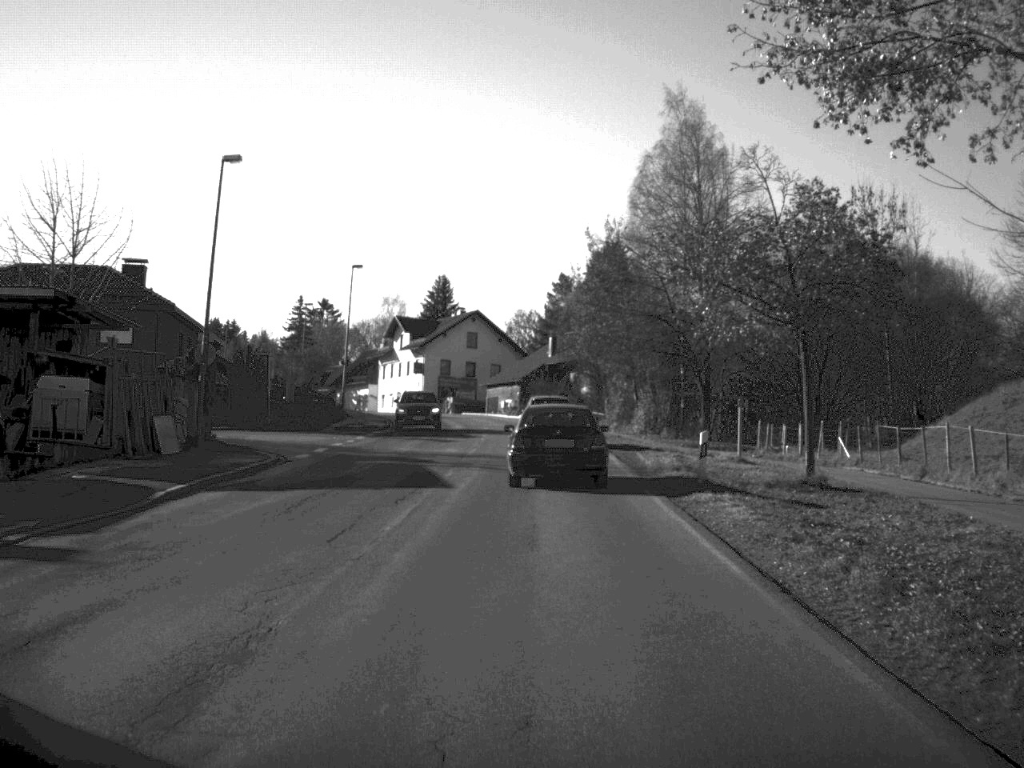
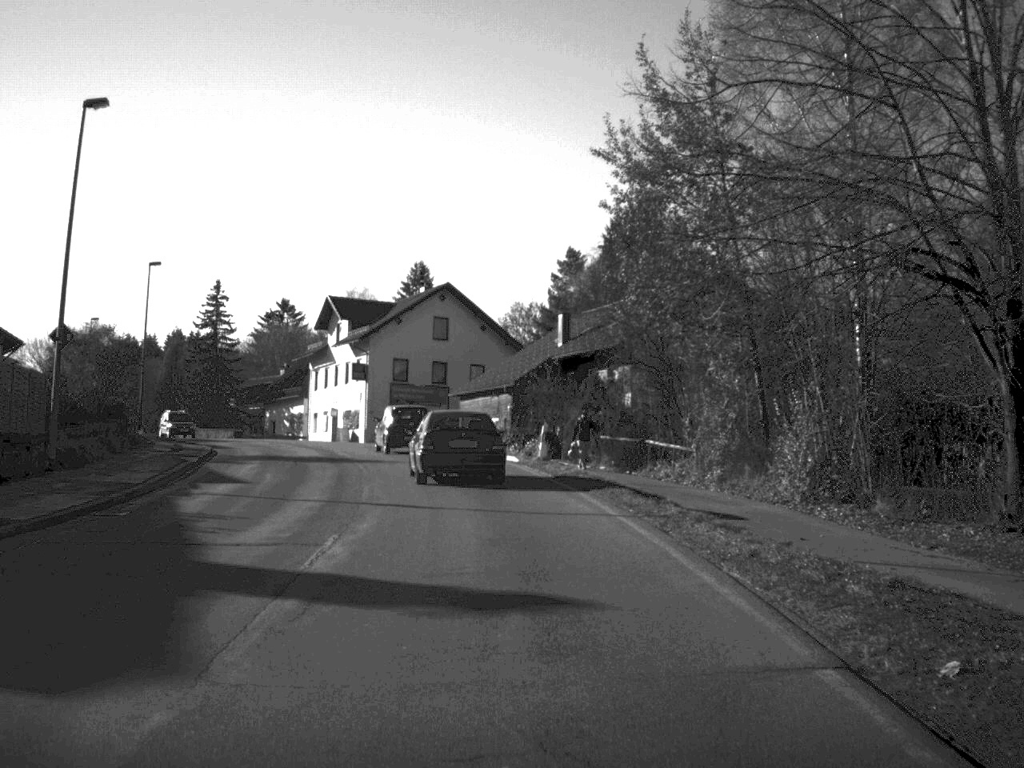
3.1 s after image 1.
(+0.4, +39.2) m; 0°
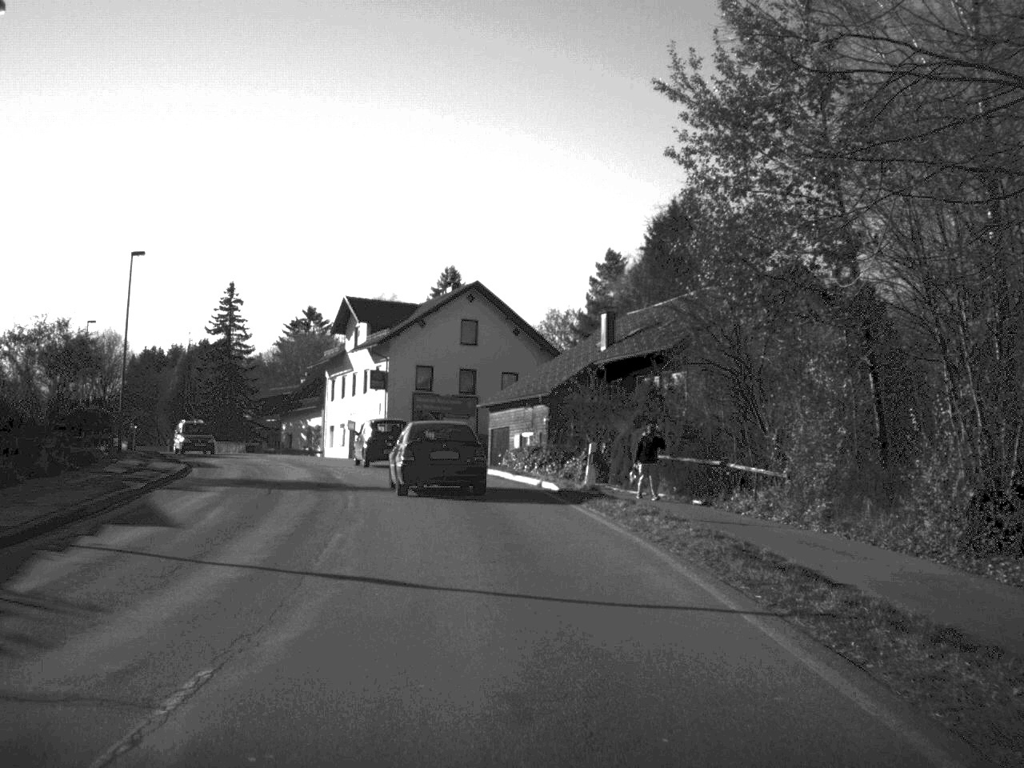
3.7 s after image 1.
(-0.1, +7.6) m; -2°
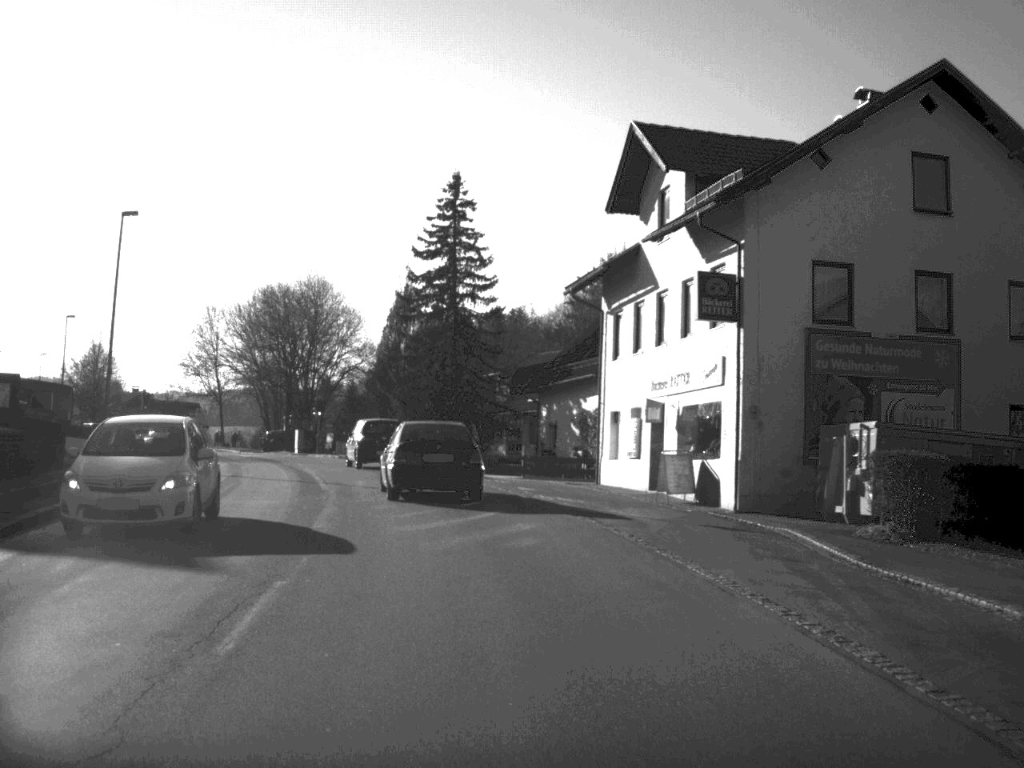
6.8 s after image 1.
(-4.9, +40.7) m; -14°
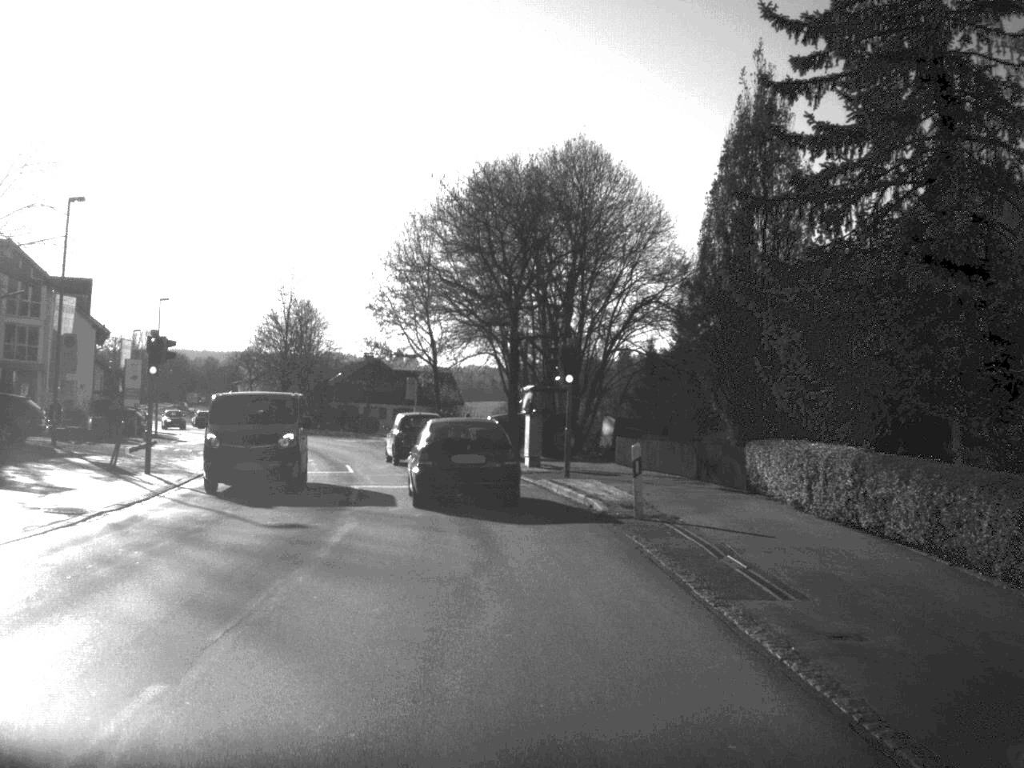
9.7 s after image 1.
(-4.9, +40.0) m; -14°
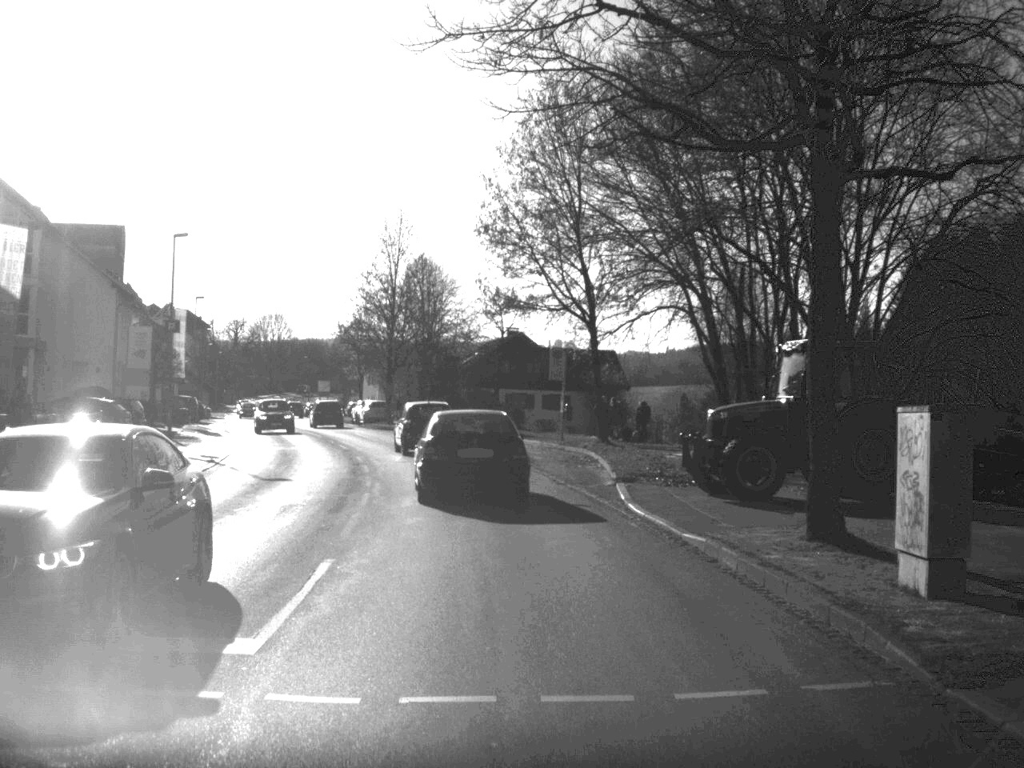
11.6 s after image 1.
(-1.5, +24.6) m; -7°
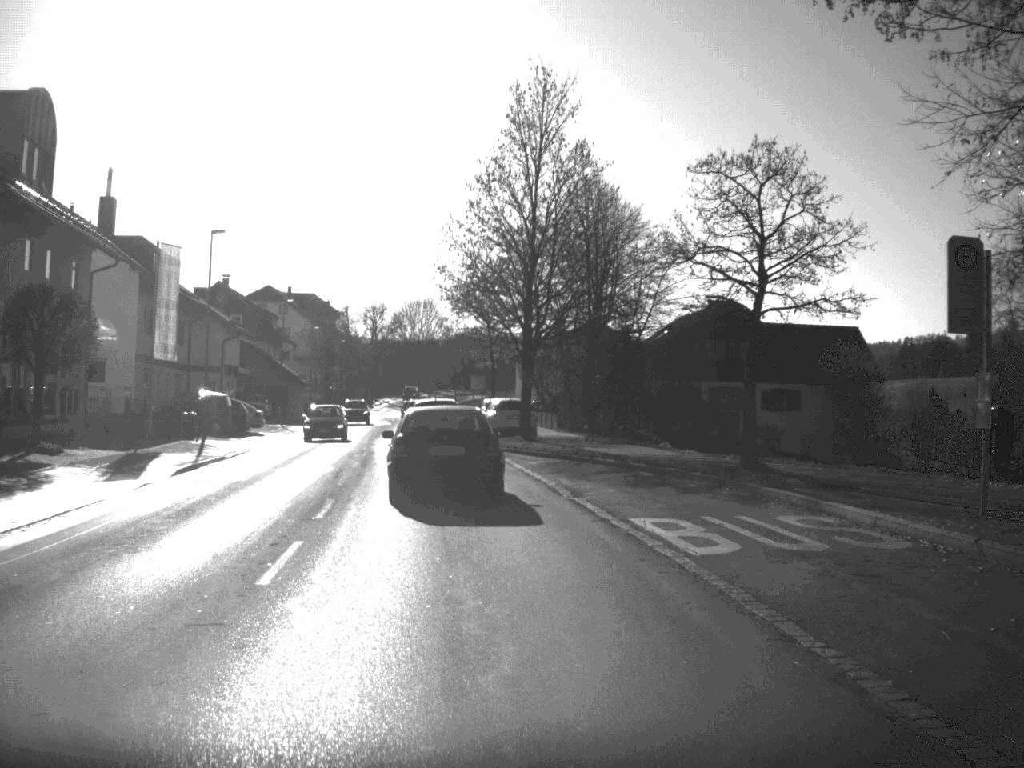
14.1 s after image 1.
(-2.0, +31.2) m; -8°
